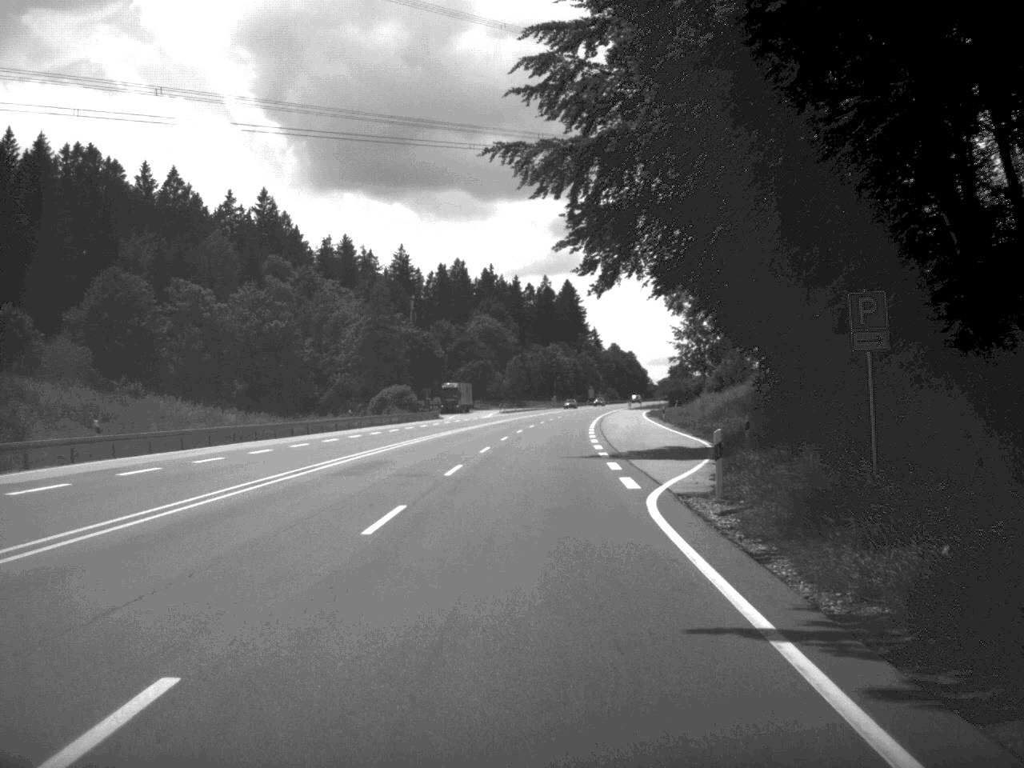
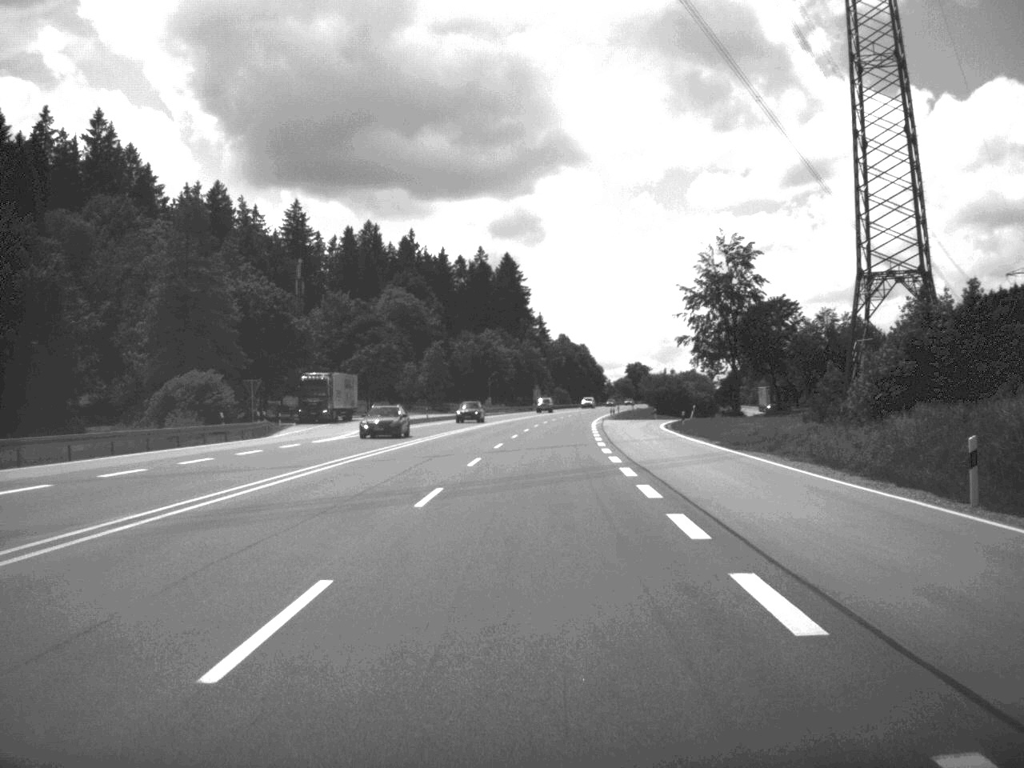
(+1.5, +67.0) m; +3°
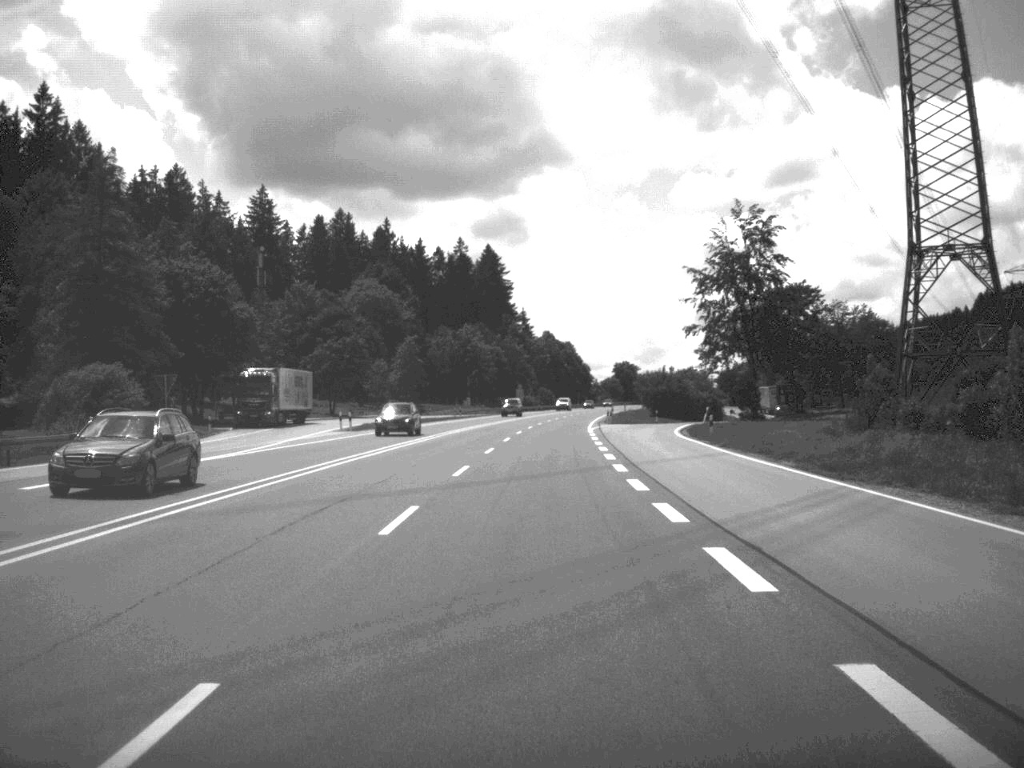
(+0.1, +15.8) m; +1°
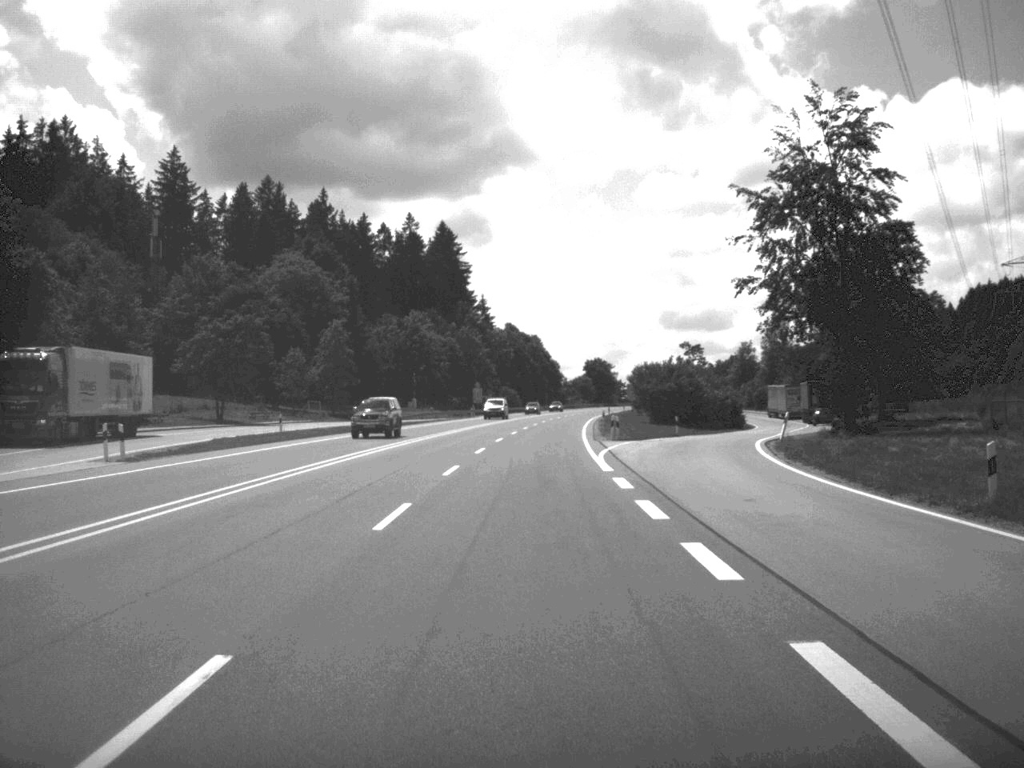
(+0.5, +34.7) m; +2°
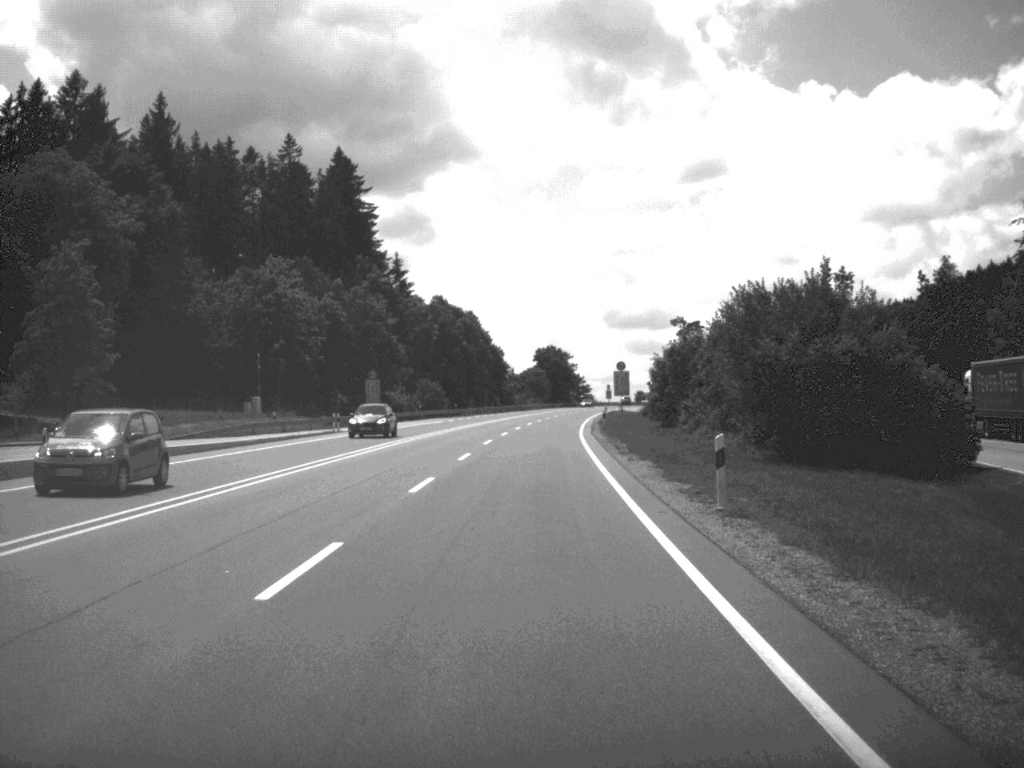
(+1.3, +64.8) m; +2°
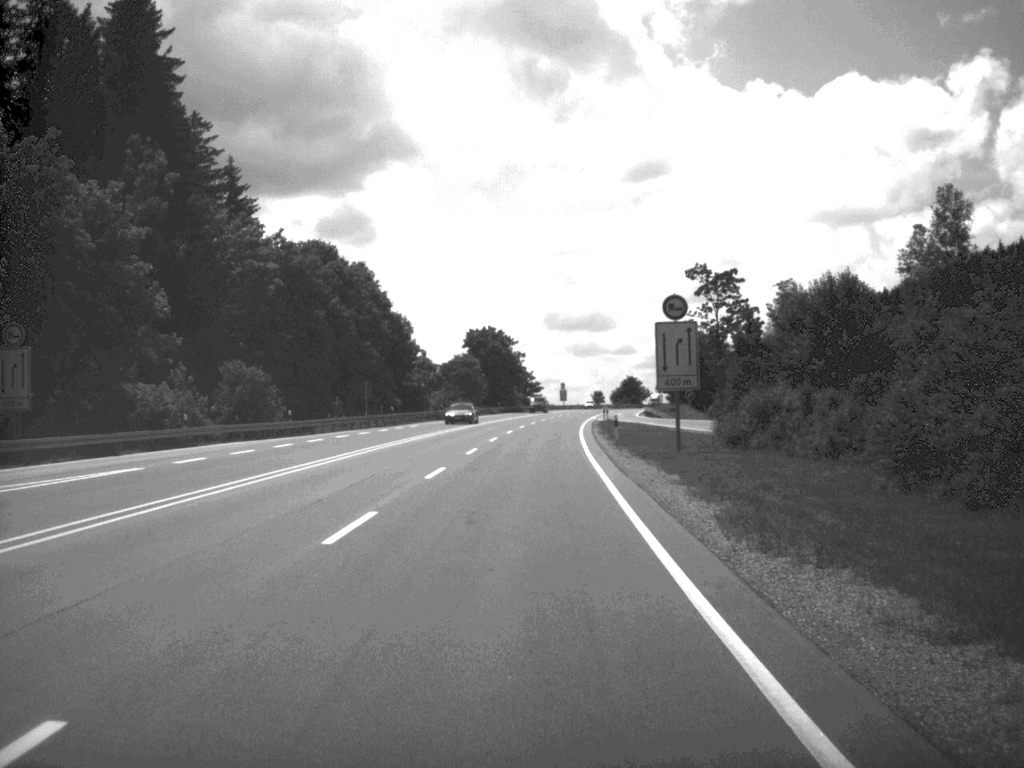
(+1.5, +67.0) m; +2°
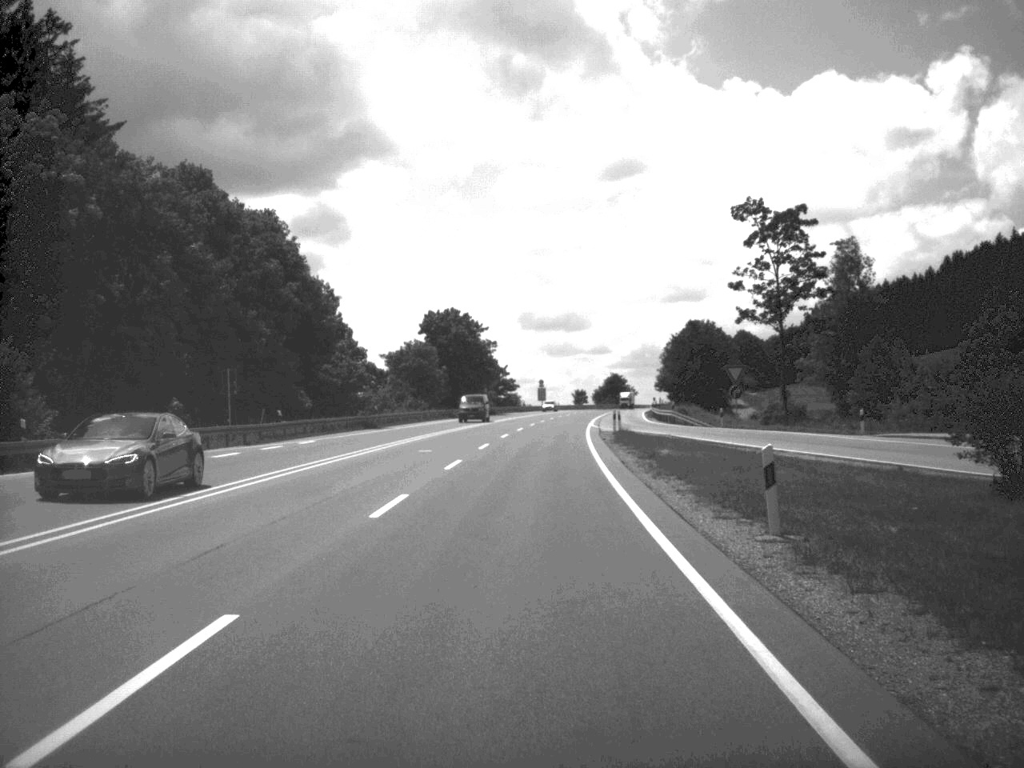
(+0.3, +32.4) m; +1°
